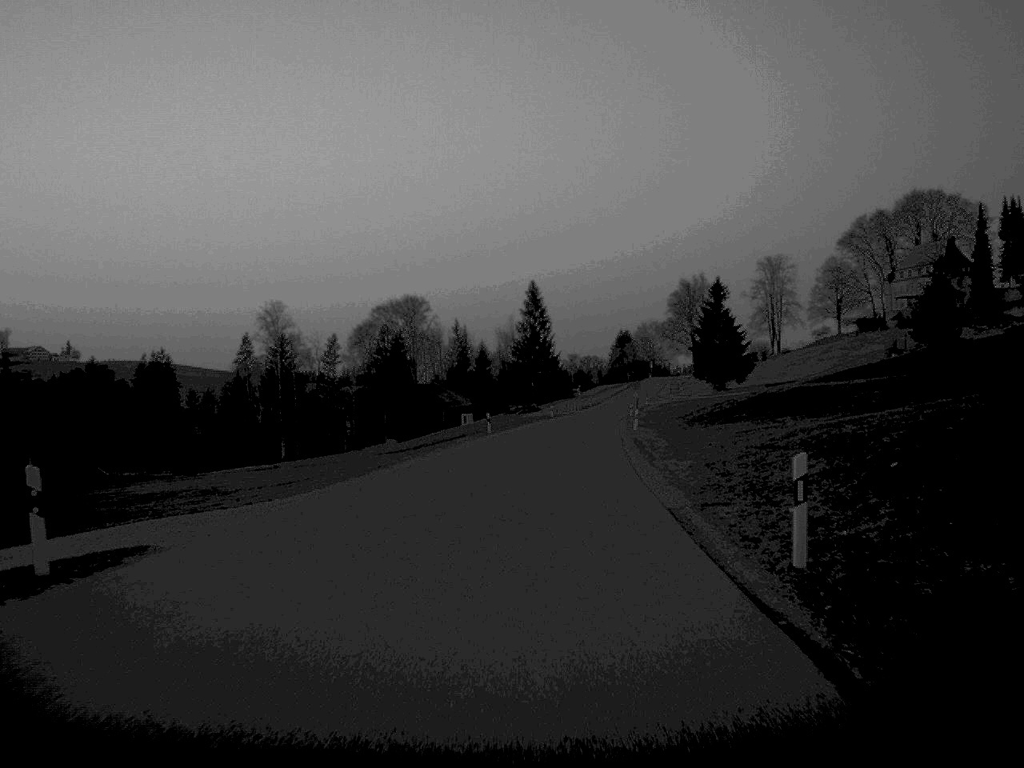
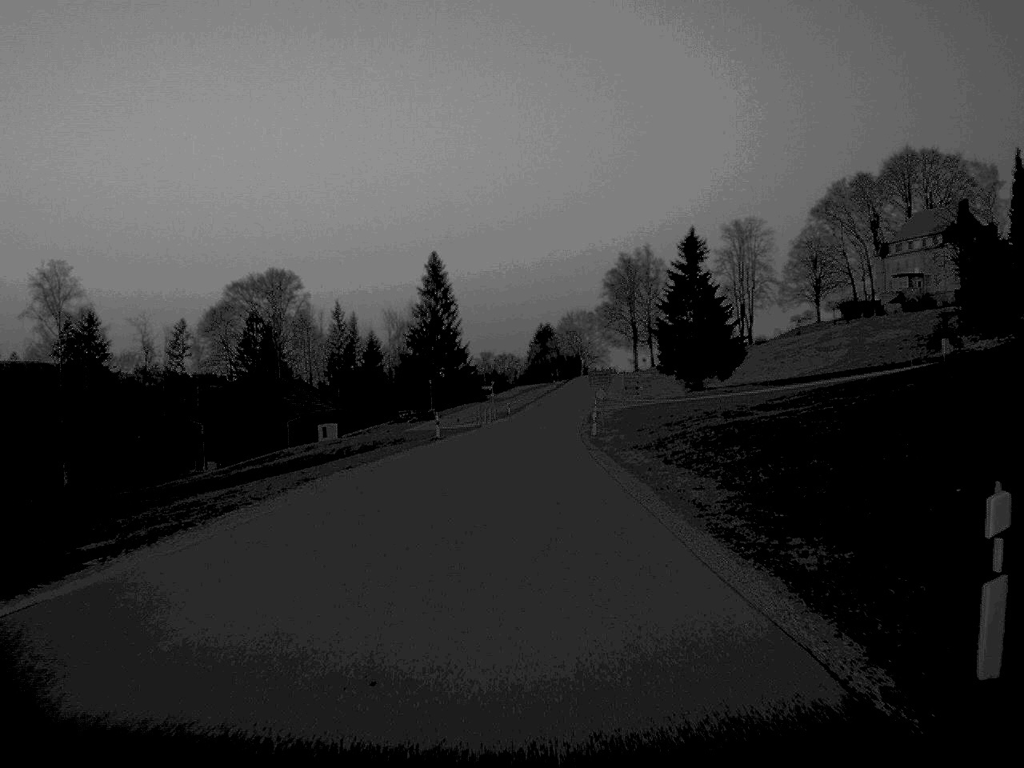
(+2.4, +55.3) m; +4°
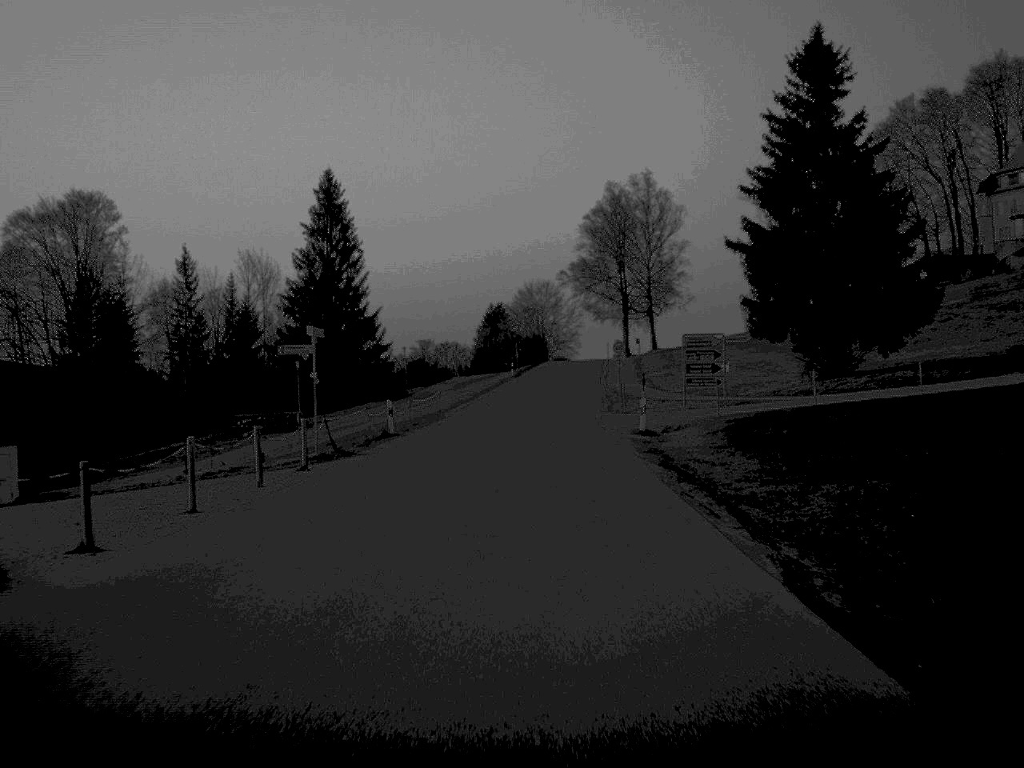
(+1.1, +69.7) m; +2°
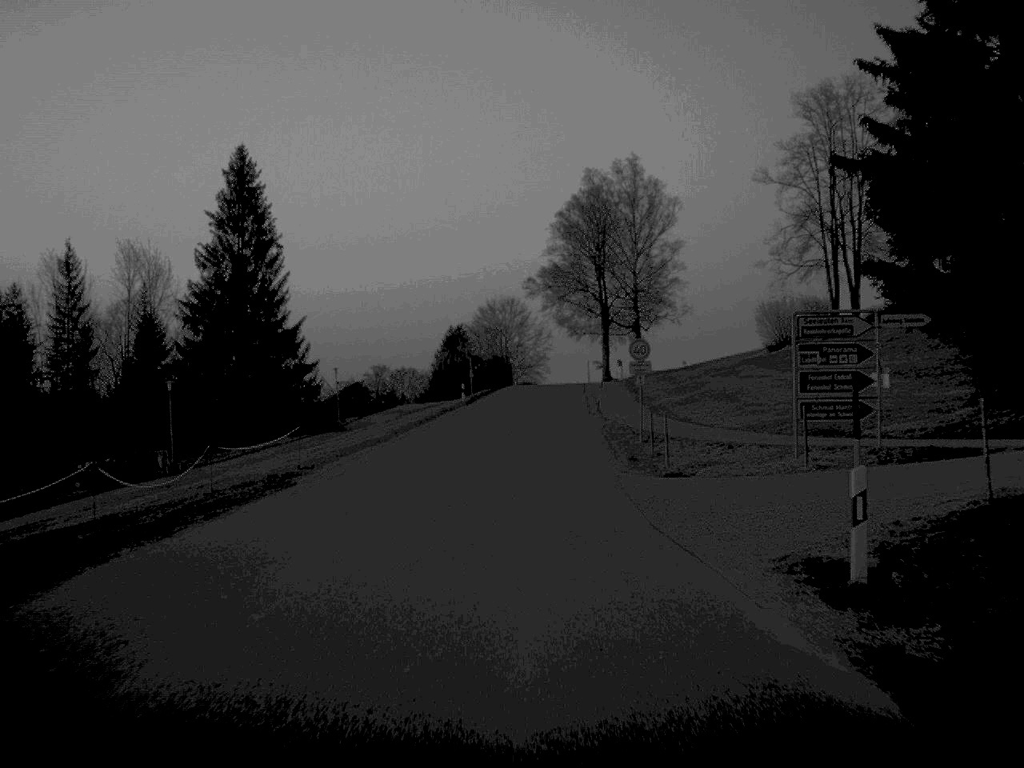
(+0.4, +26.3) m; +2°
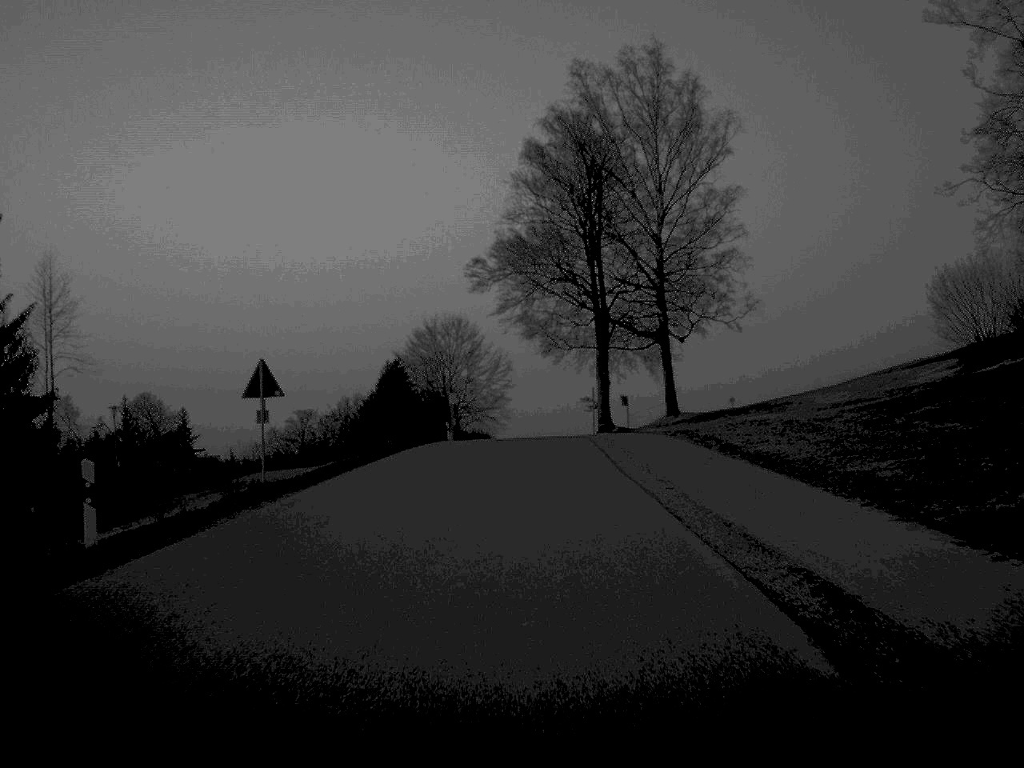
(+0.9, +52.9) m; +2°
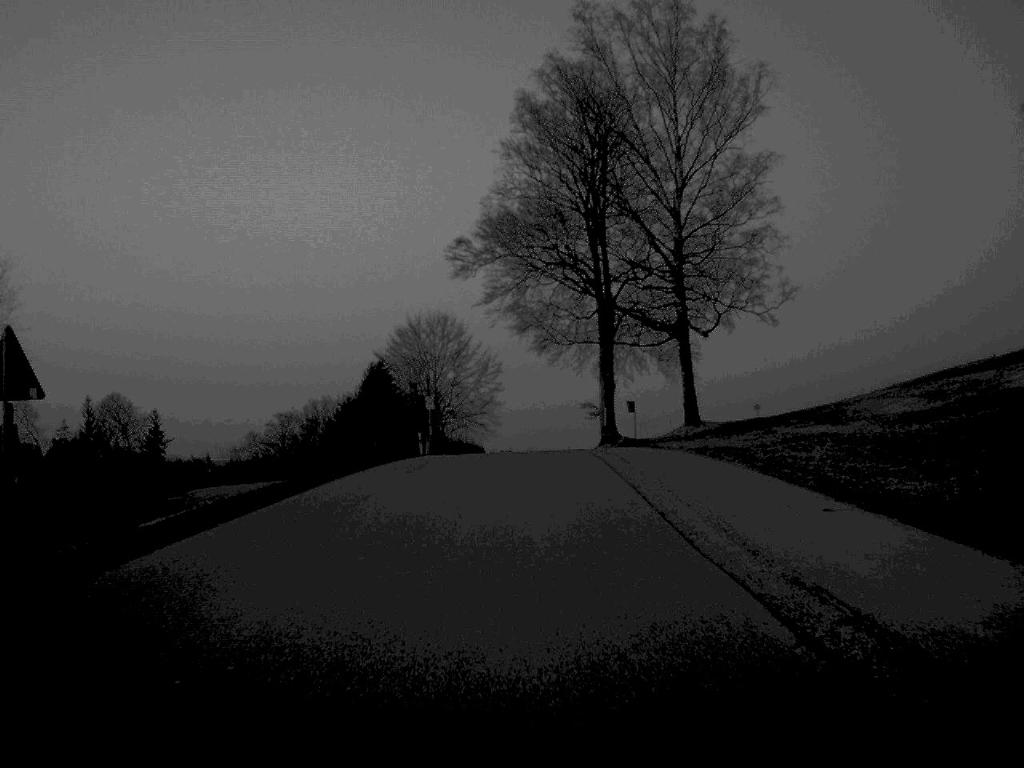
(0.0, +11.8) m; 0°
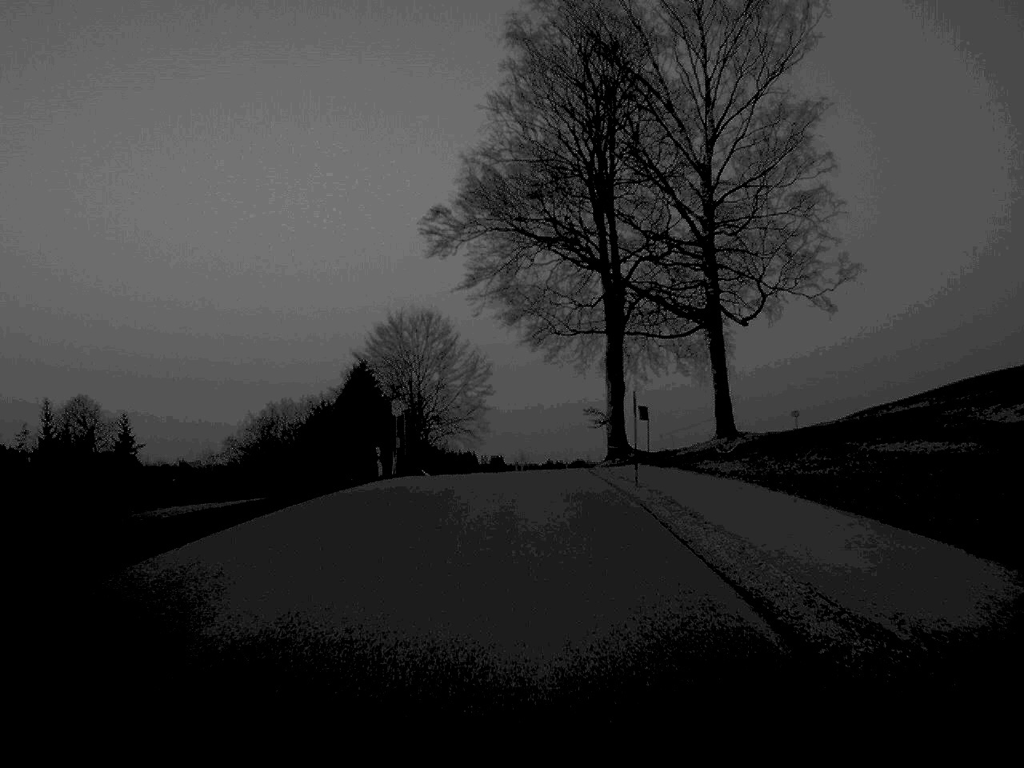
(0.0, +12.0) m; 0°
